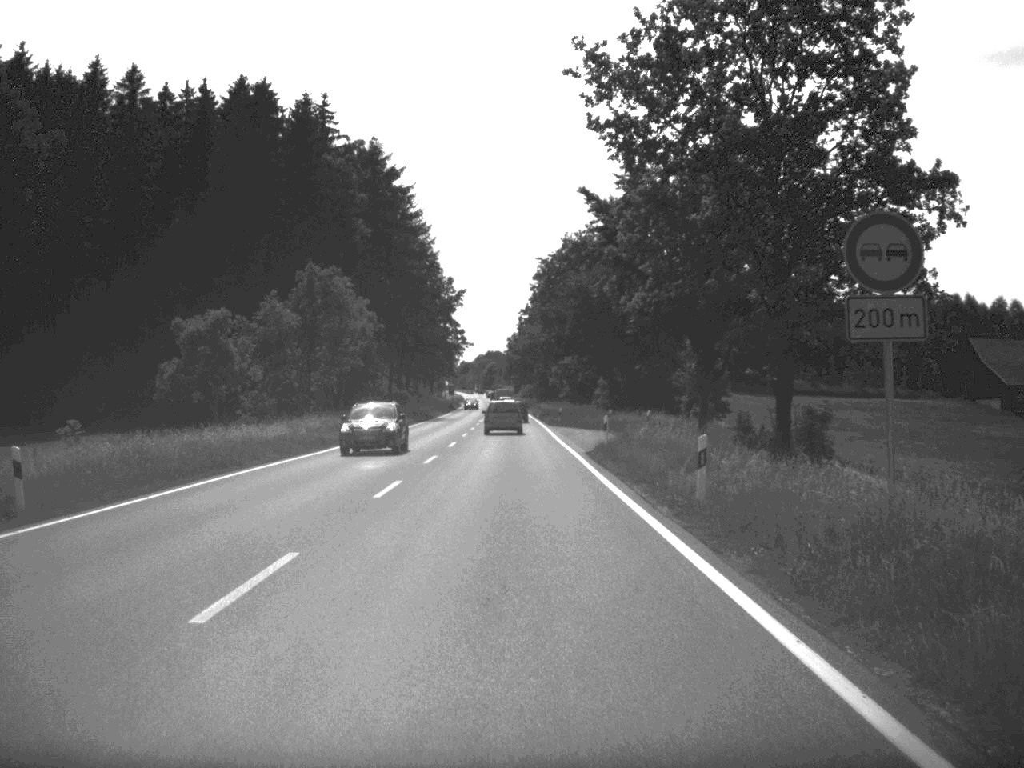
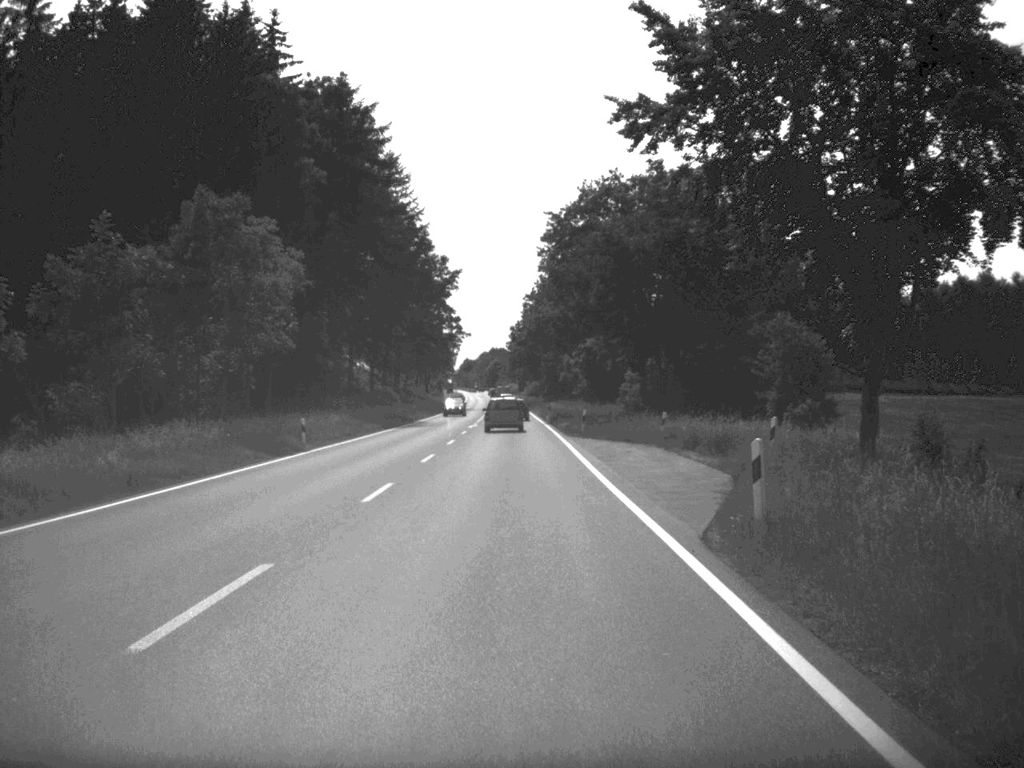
(-0.1, +24.2) m; 0°
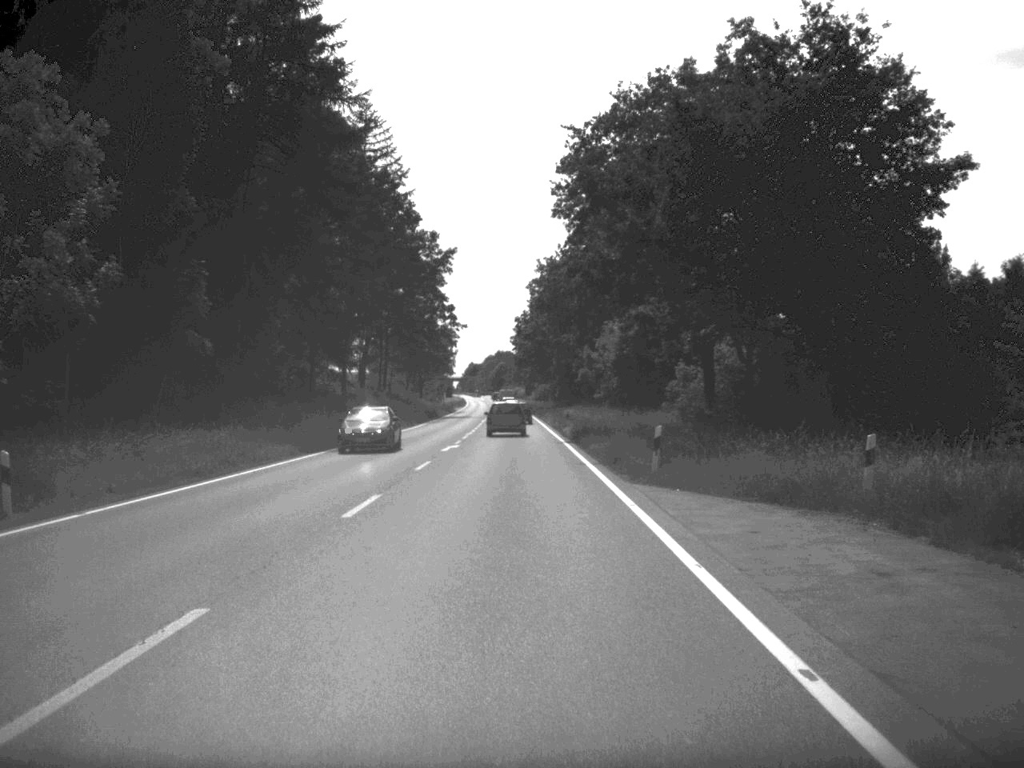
(-0.1, +25.7) m; 0°
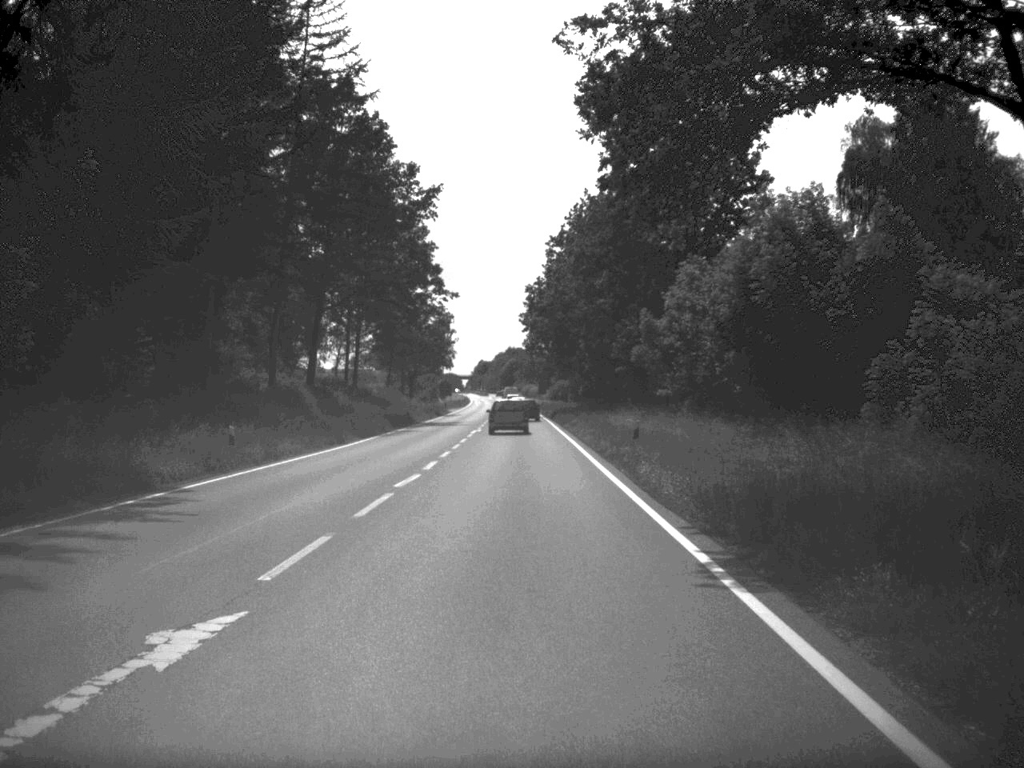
(-0.2, +35.9) m; -1°
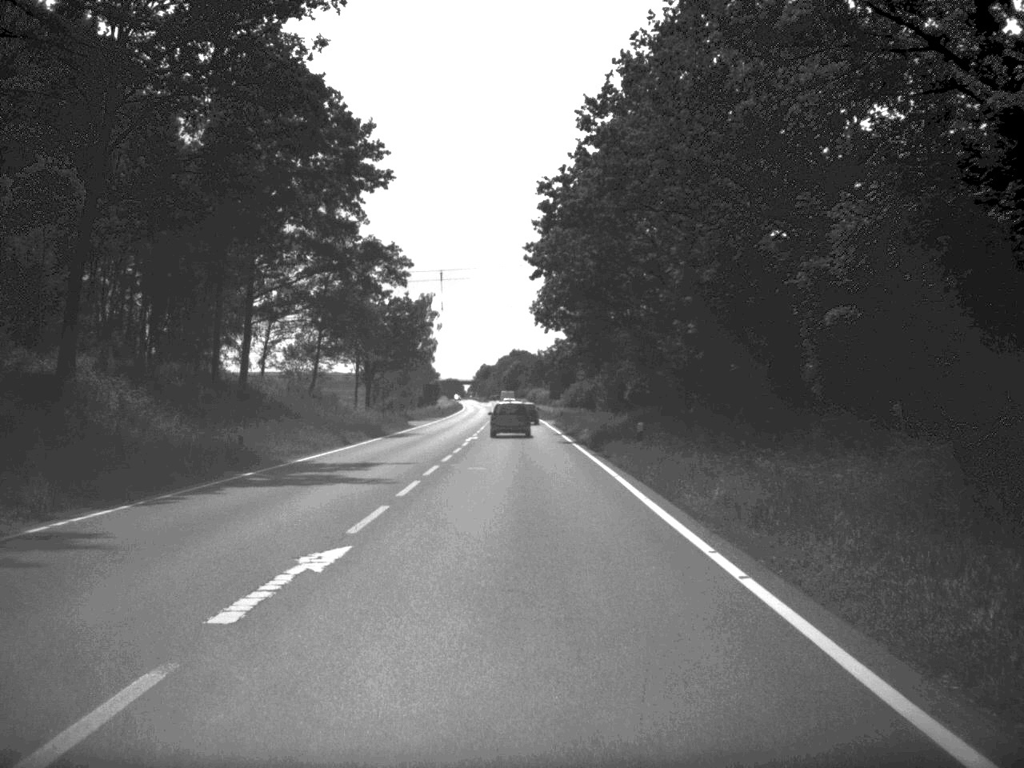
(-0.3, +48.7) m; 0°
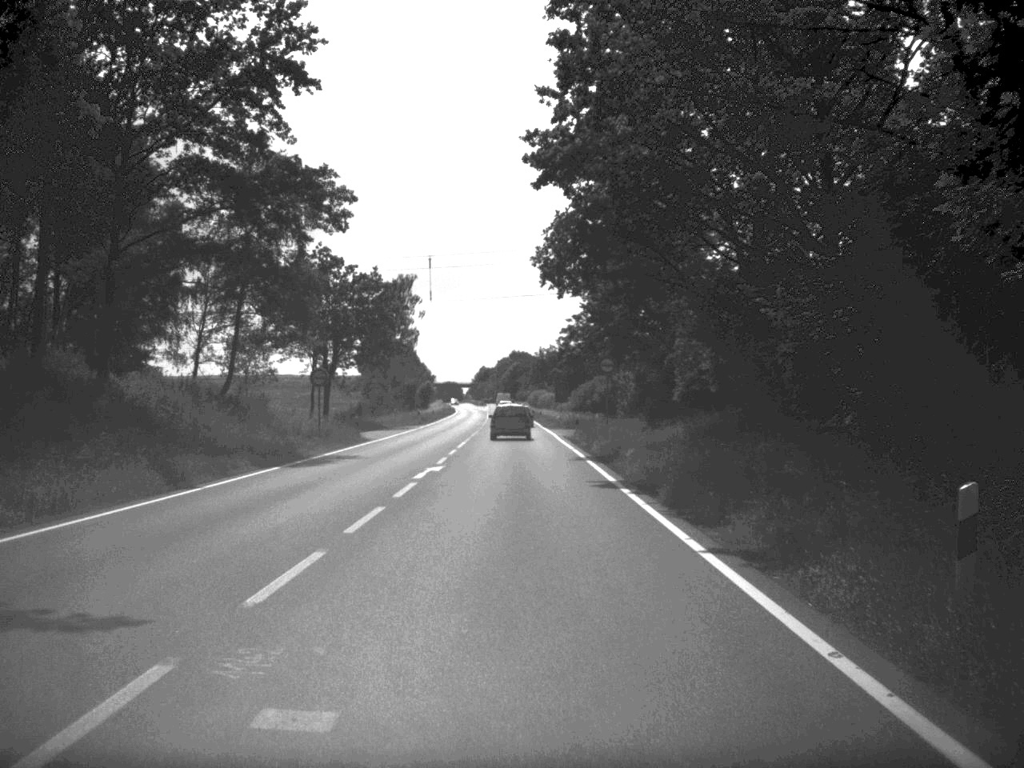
(0.0, +23.3) m; 0°
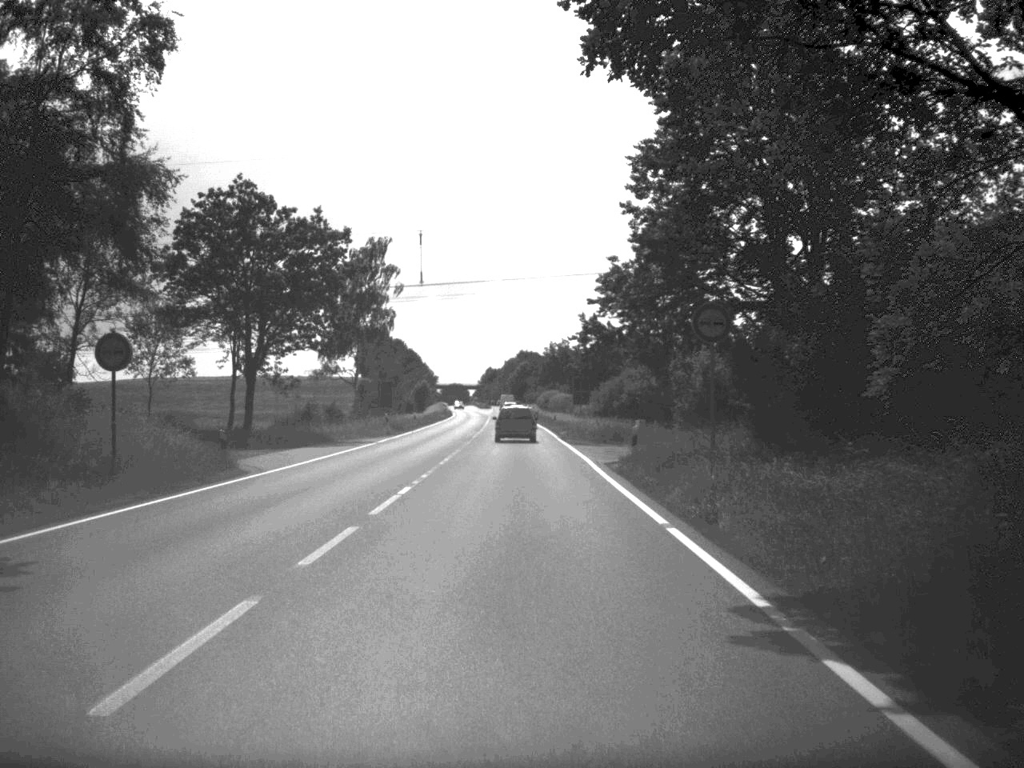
(-0.1, +26.8) m; 0°
